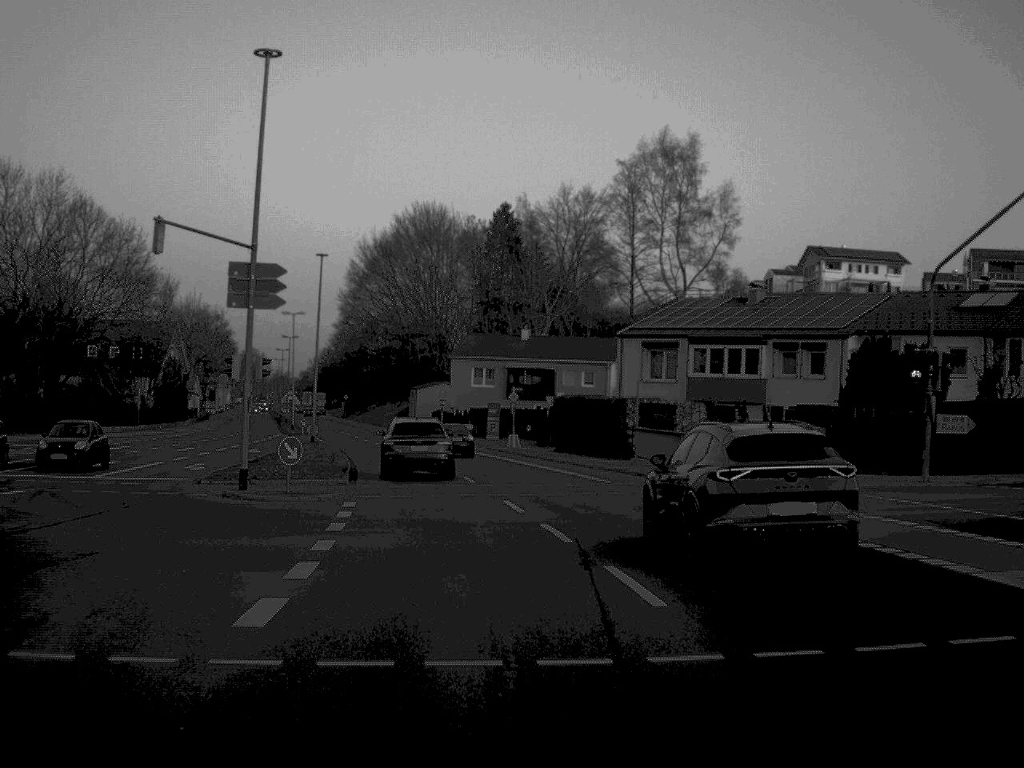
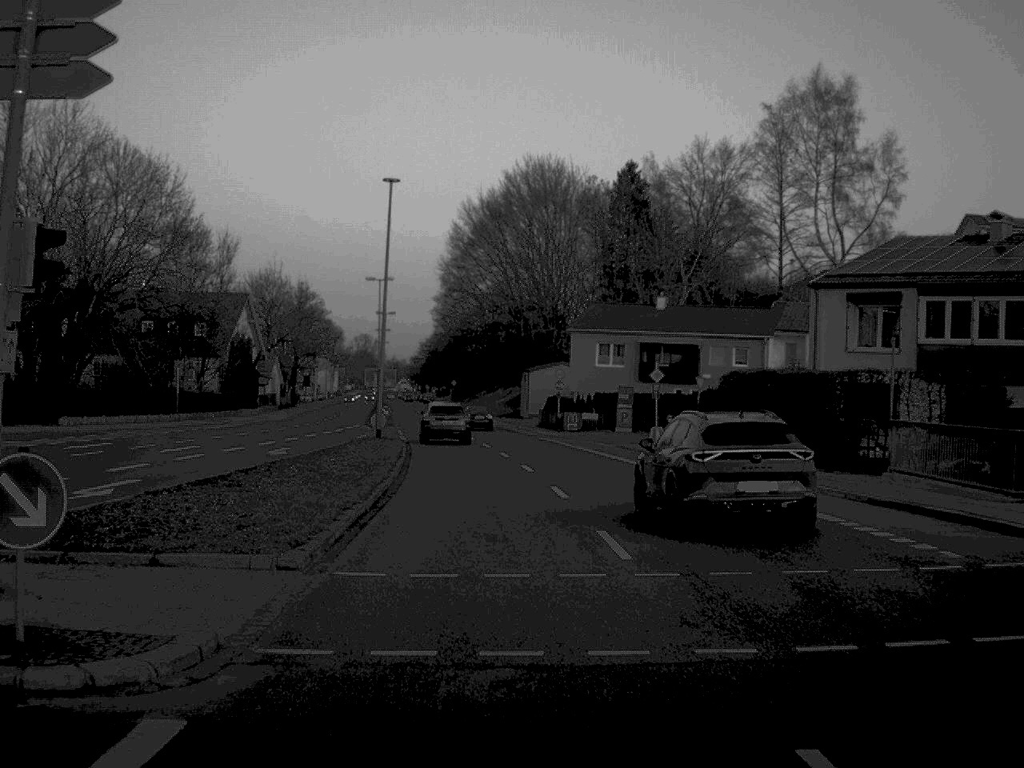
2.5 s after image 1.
(-1.0, +19.7) m; -5°
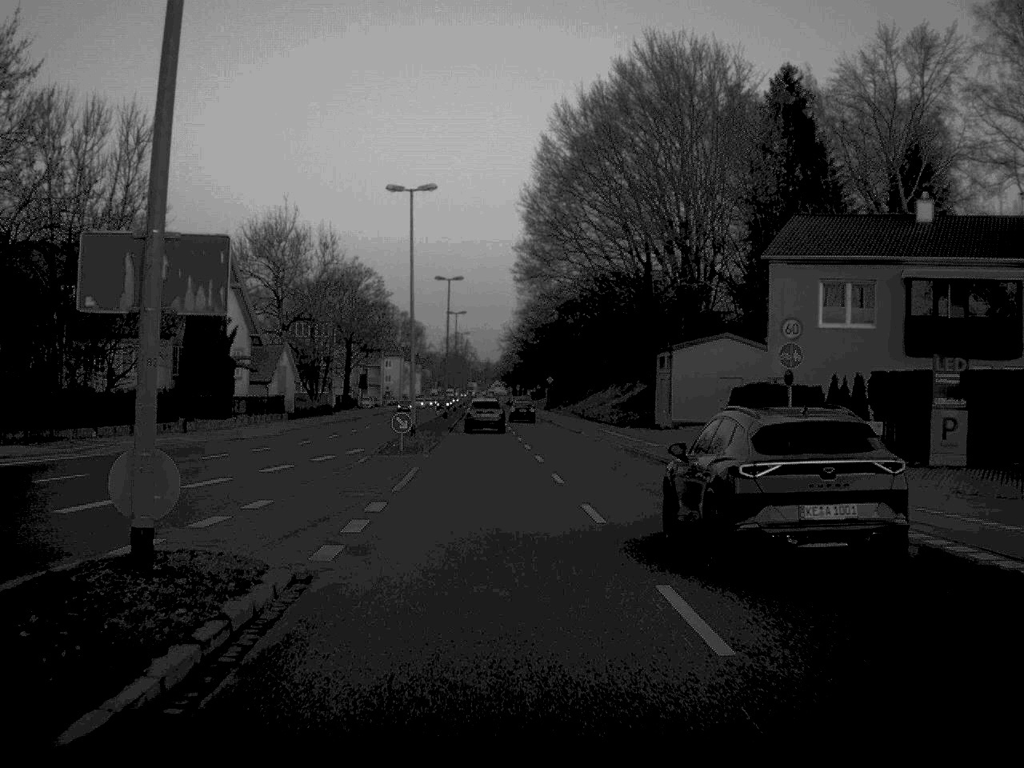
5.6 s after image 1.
(-1.8, +41.1) m; -4°
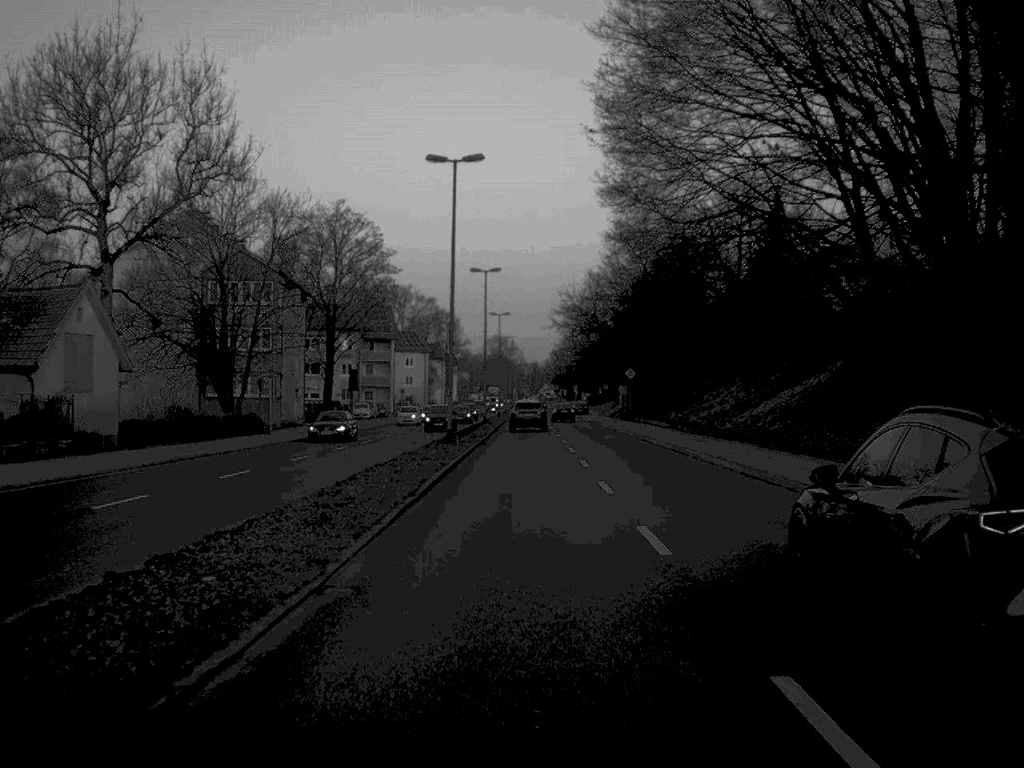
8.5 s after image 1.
(-1.3, +48.5) m; -2°
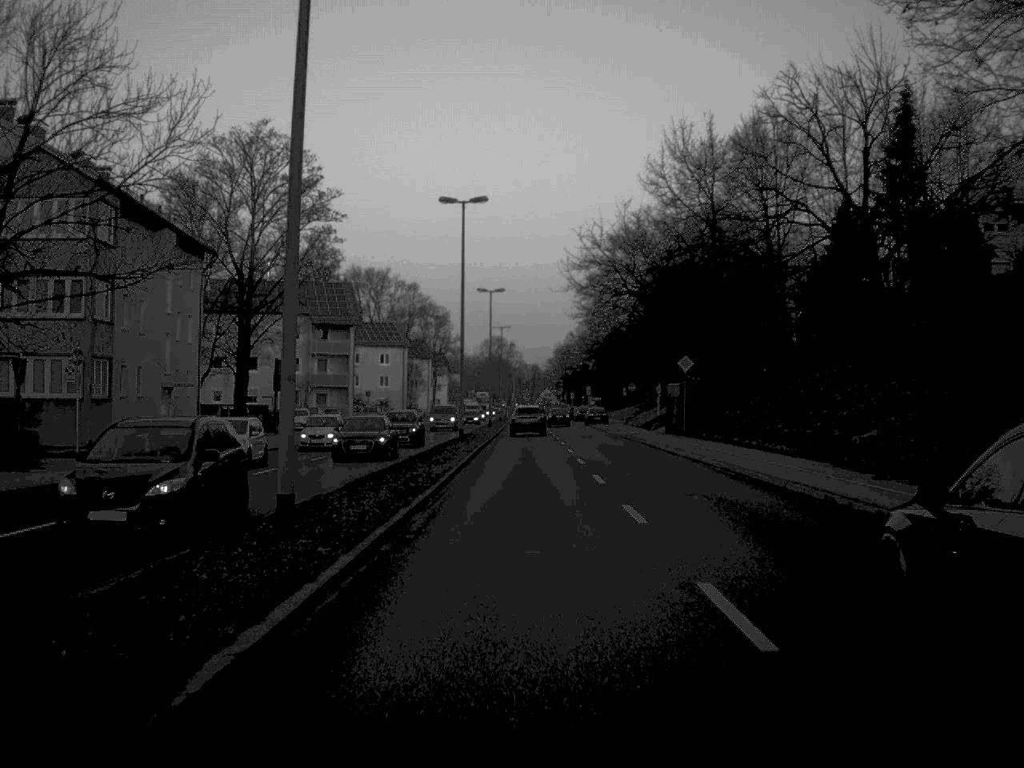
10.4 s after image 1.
(0.0, +31.9) m; 0°
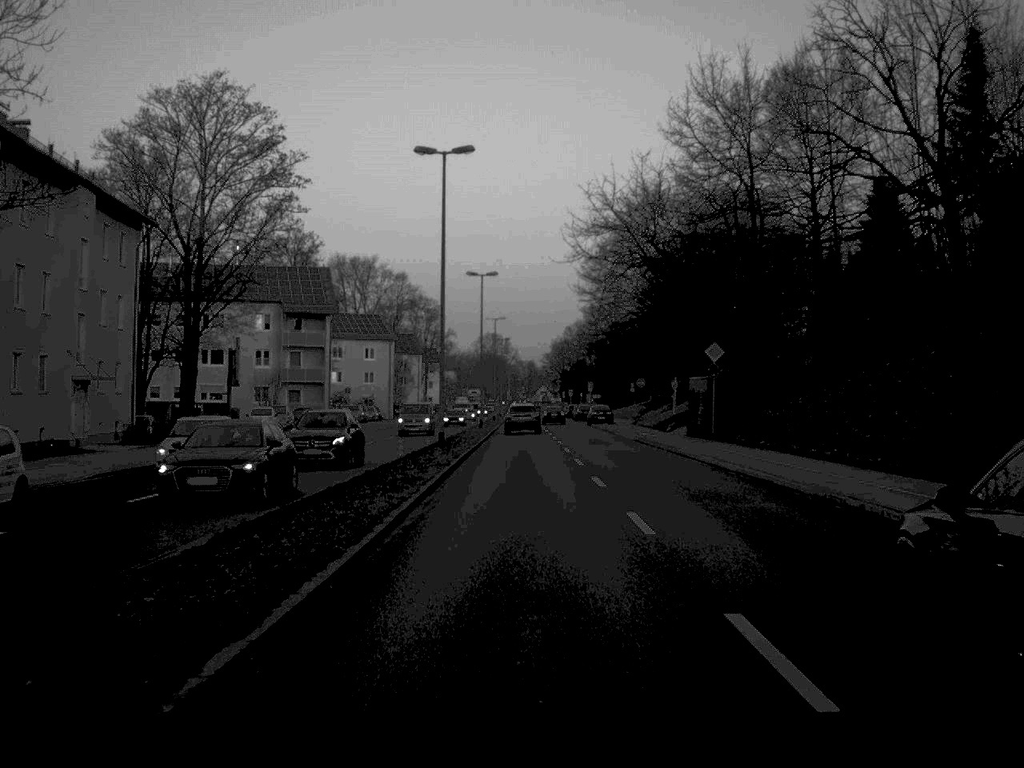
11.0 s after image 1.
(0.0, +10.6) m; 0°
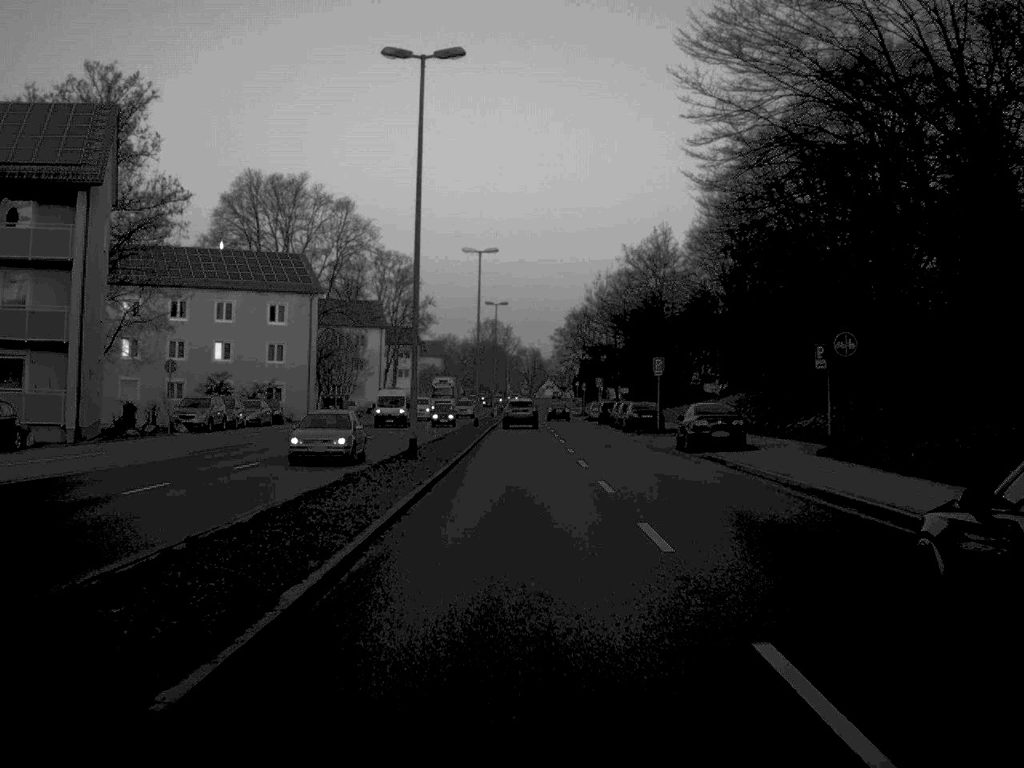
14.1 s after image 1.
(-0.1, +54.3) m; 0°
